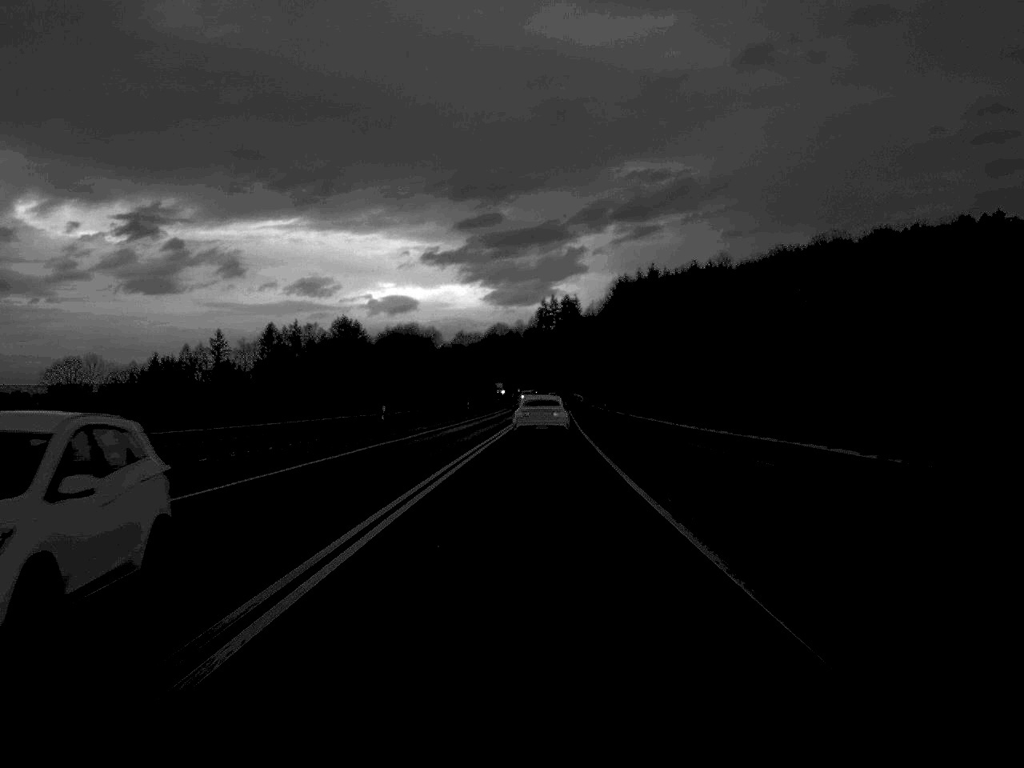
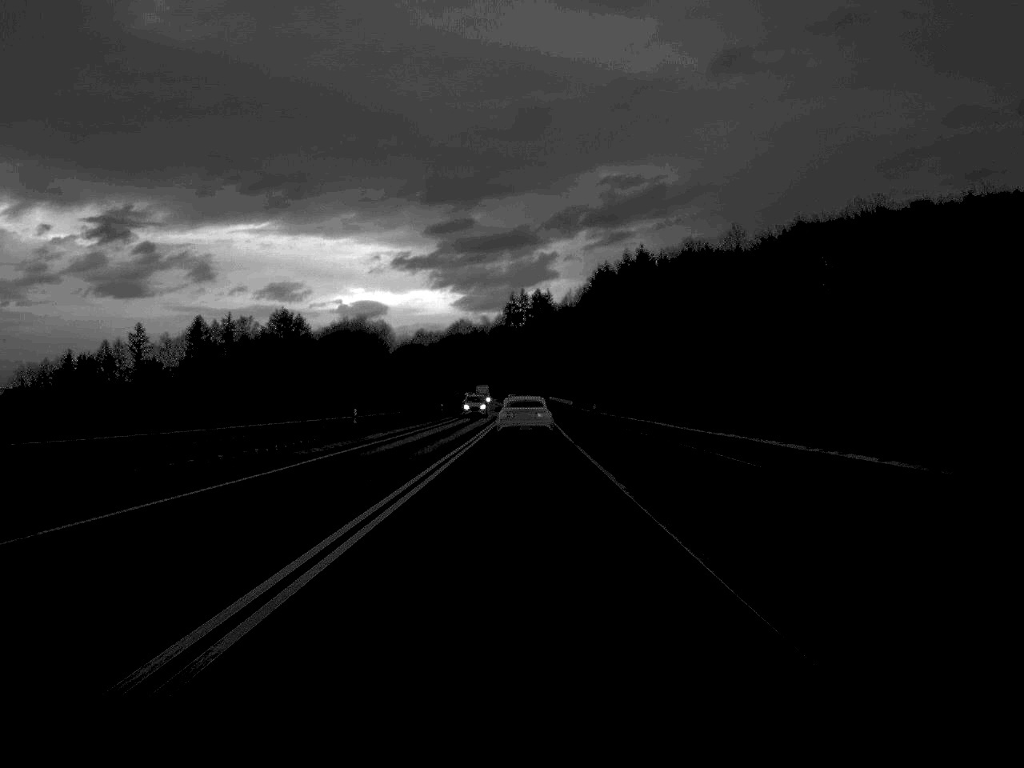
(+0.8, +54.2) m; +1°
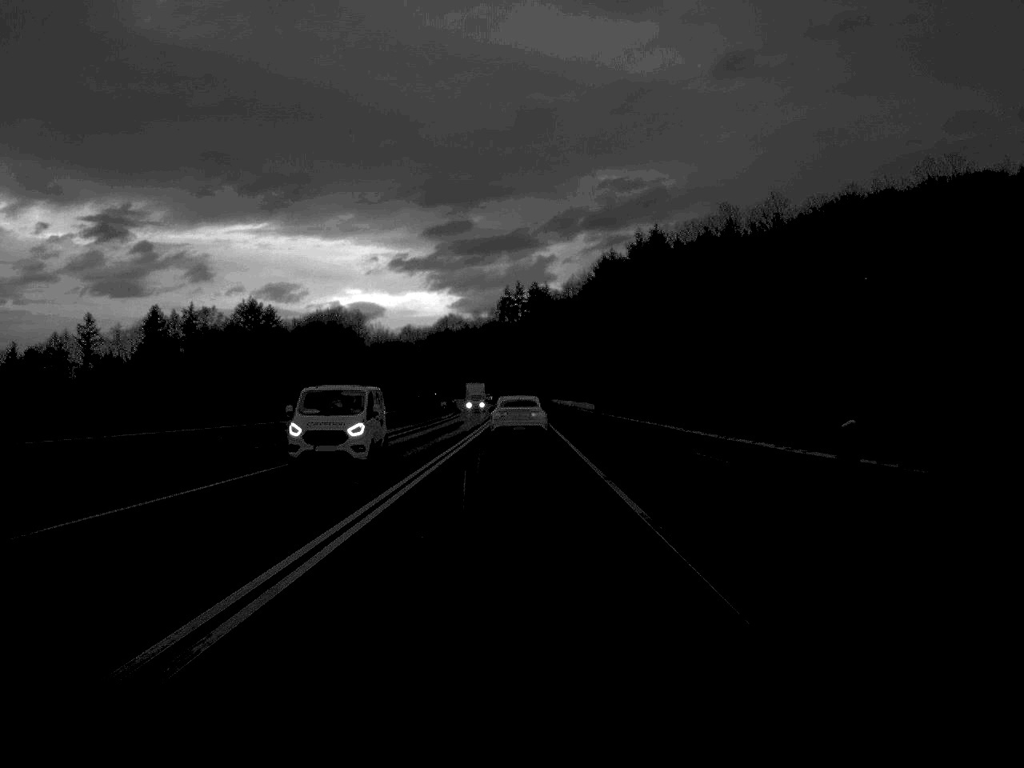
(+0.1, +39.0) m; 0°
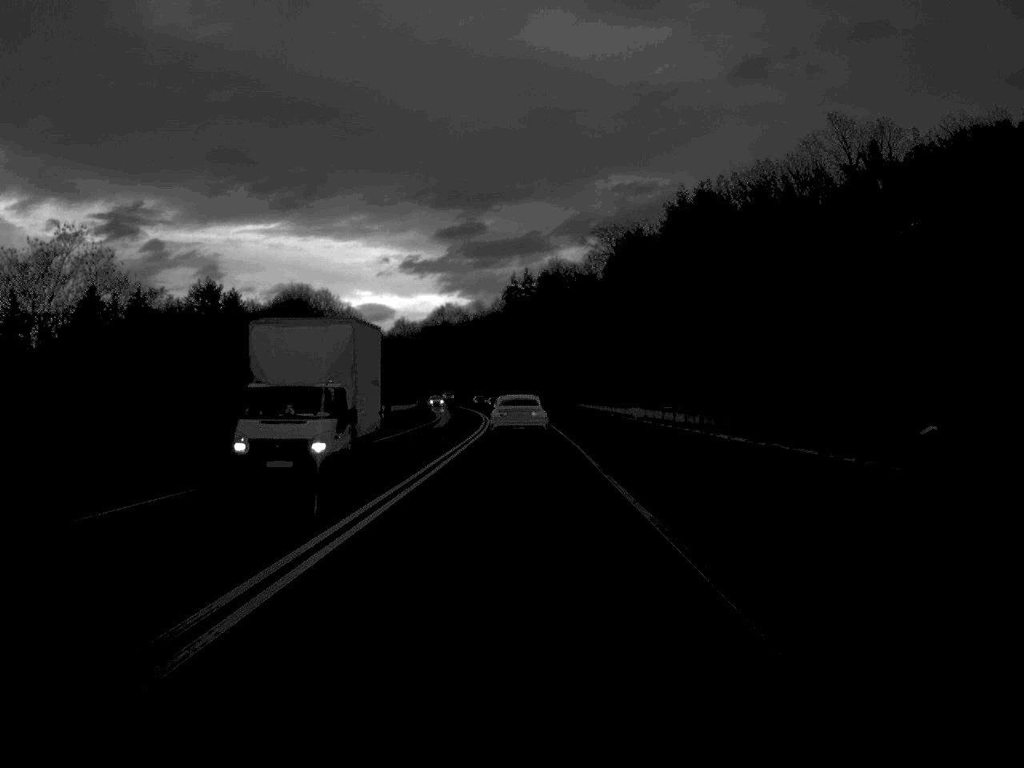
(-0.1, +54.0) m; 0°
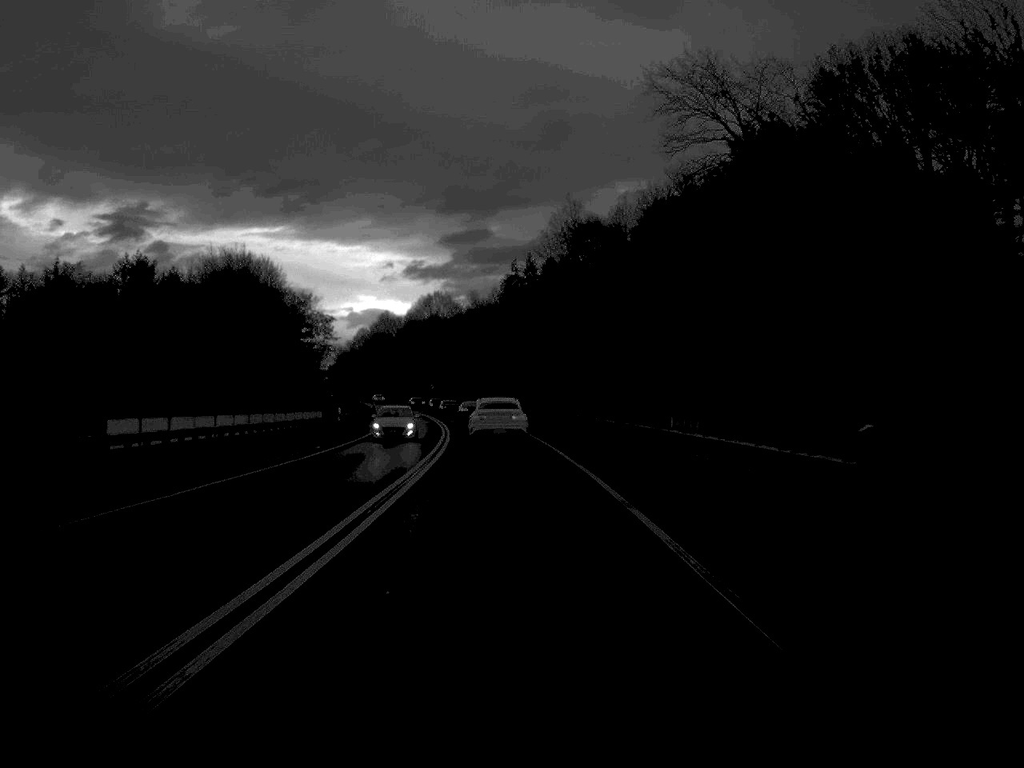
(0.0, +53.8) m; 0°
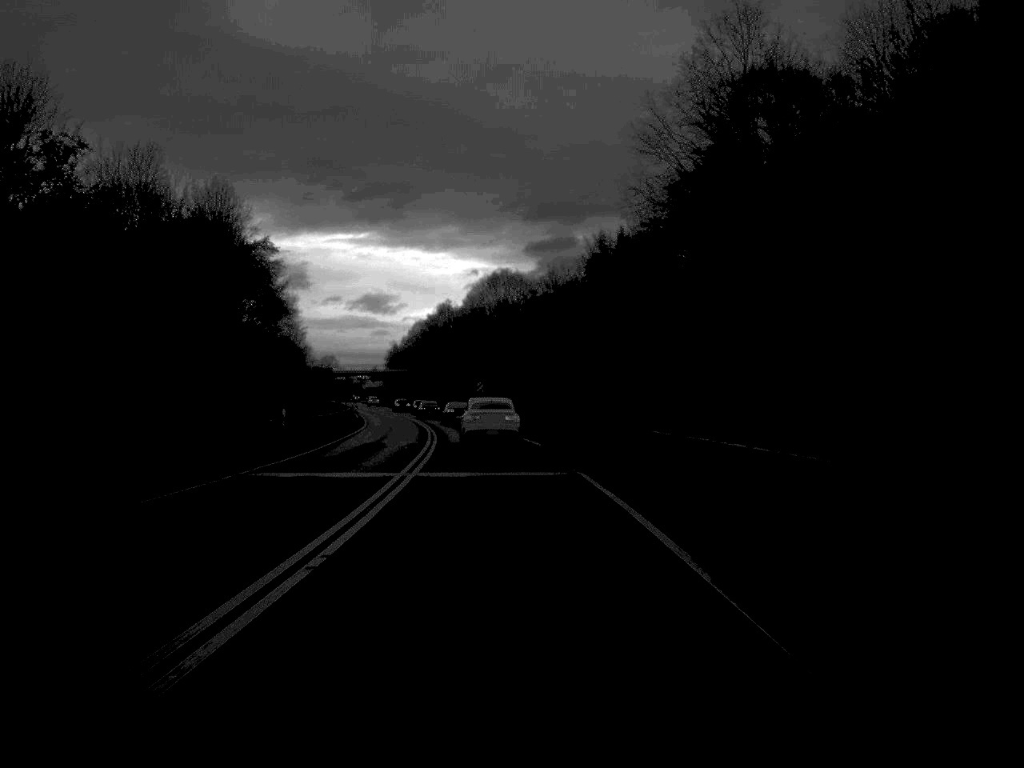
(-1.7, +62.6) m; -4°
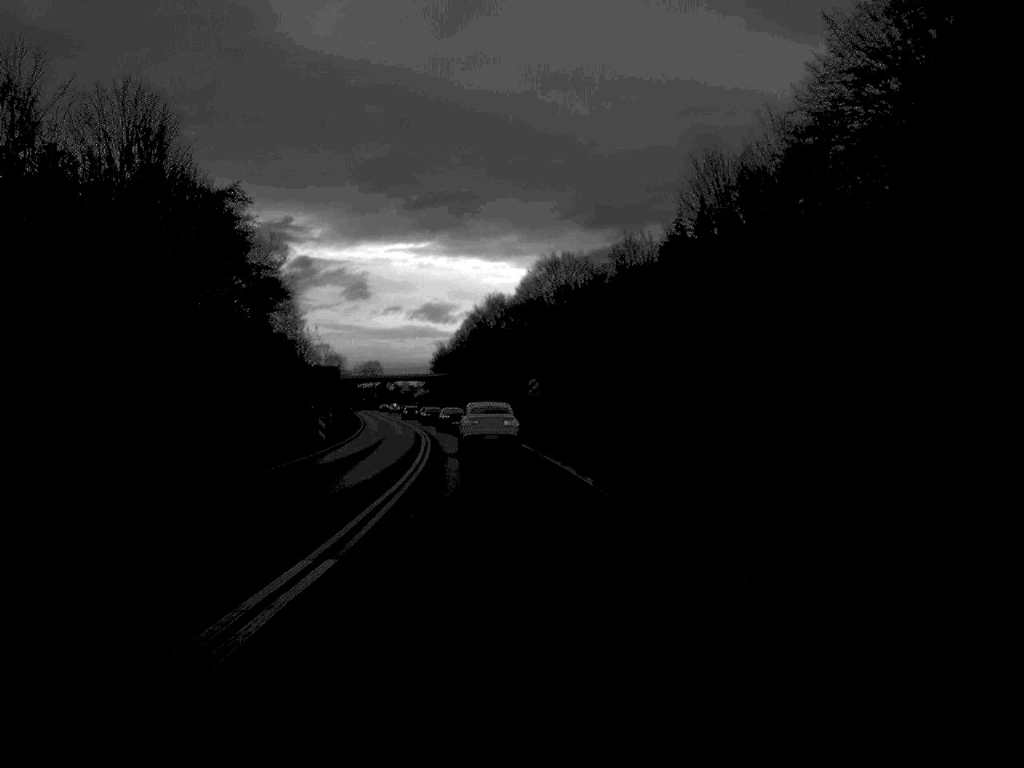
(-1.0, +38.5) m; -3°
